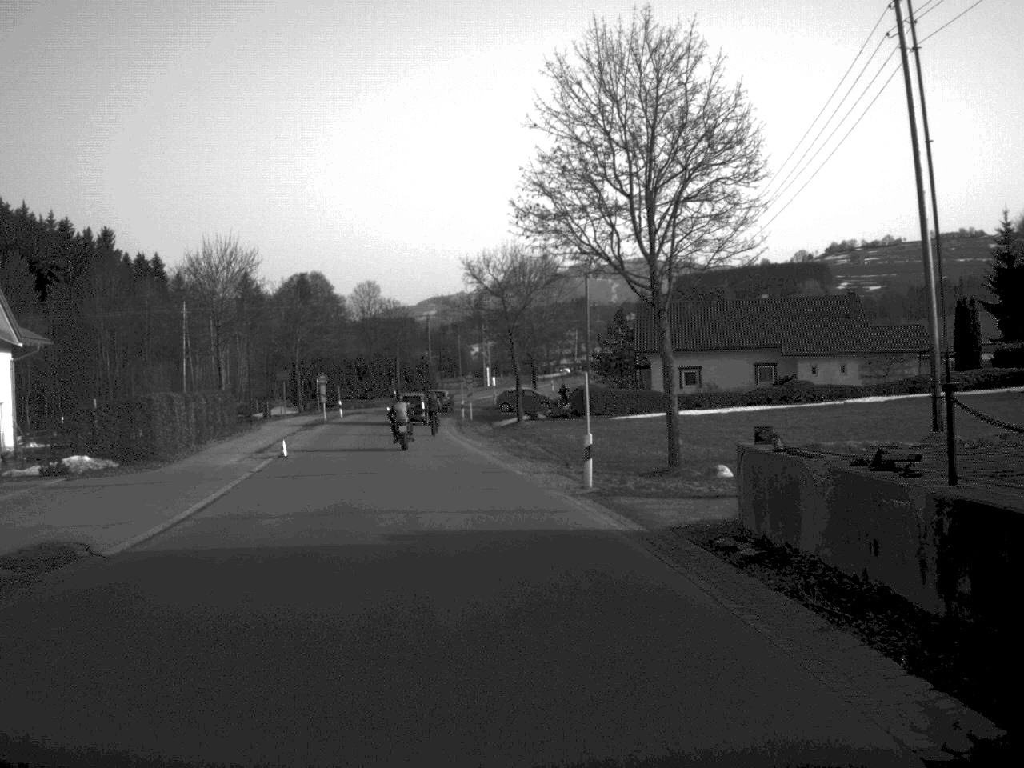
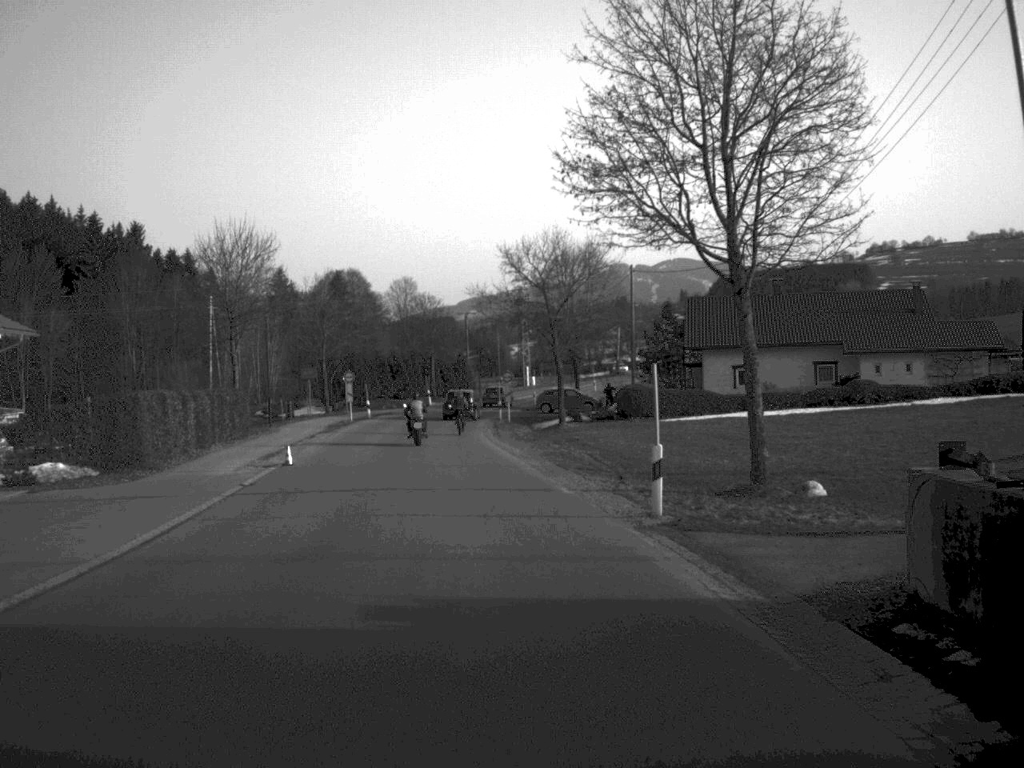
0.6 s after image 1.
(-0.1, +5.3) m; -2°
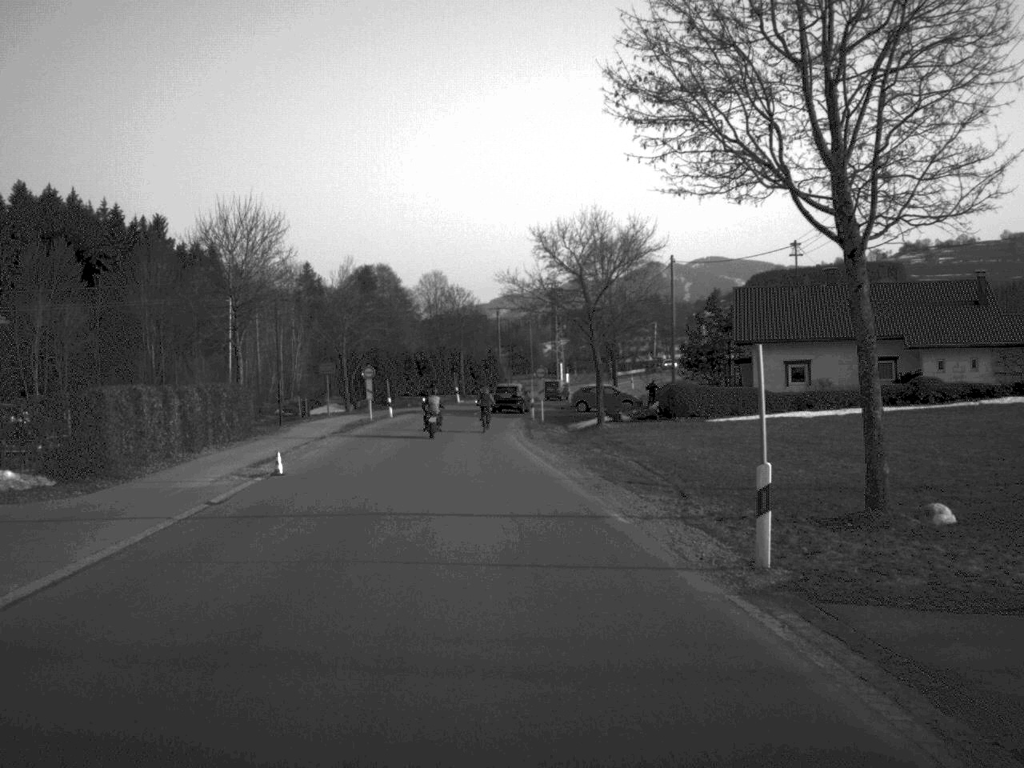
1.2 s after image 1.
(-0.1, +5.4) m; -1°
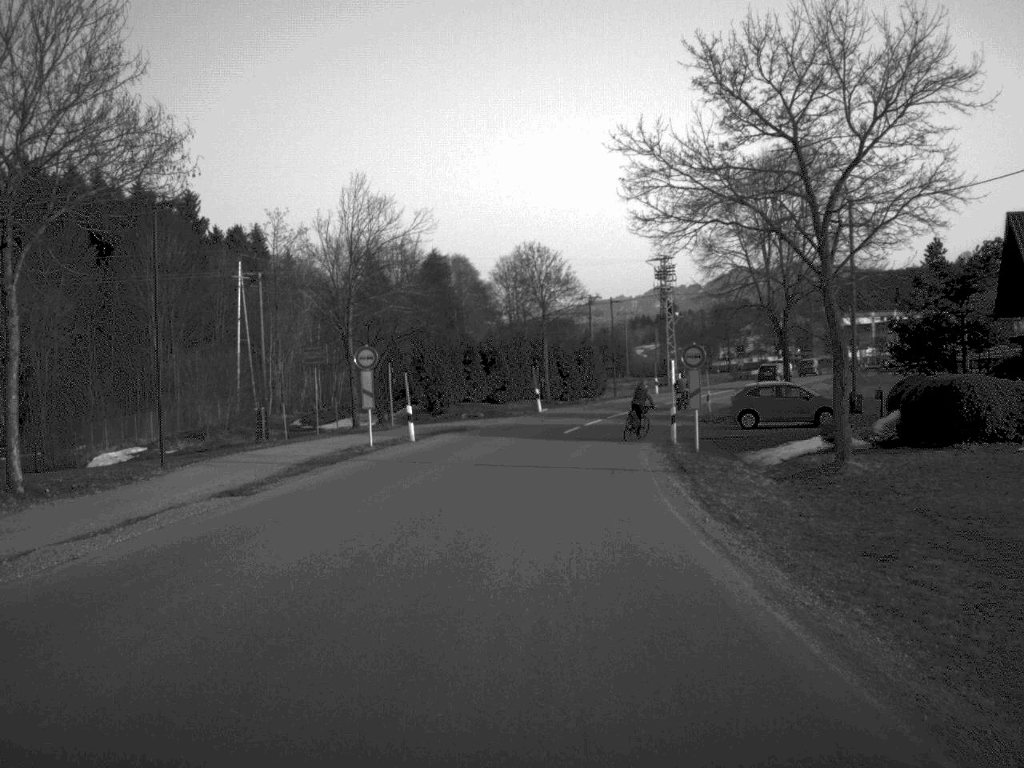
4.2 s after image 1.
(-1.2, +29.5) m; -4°
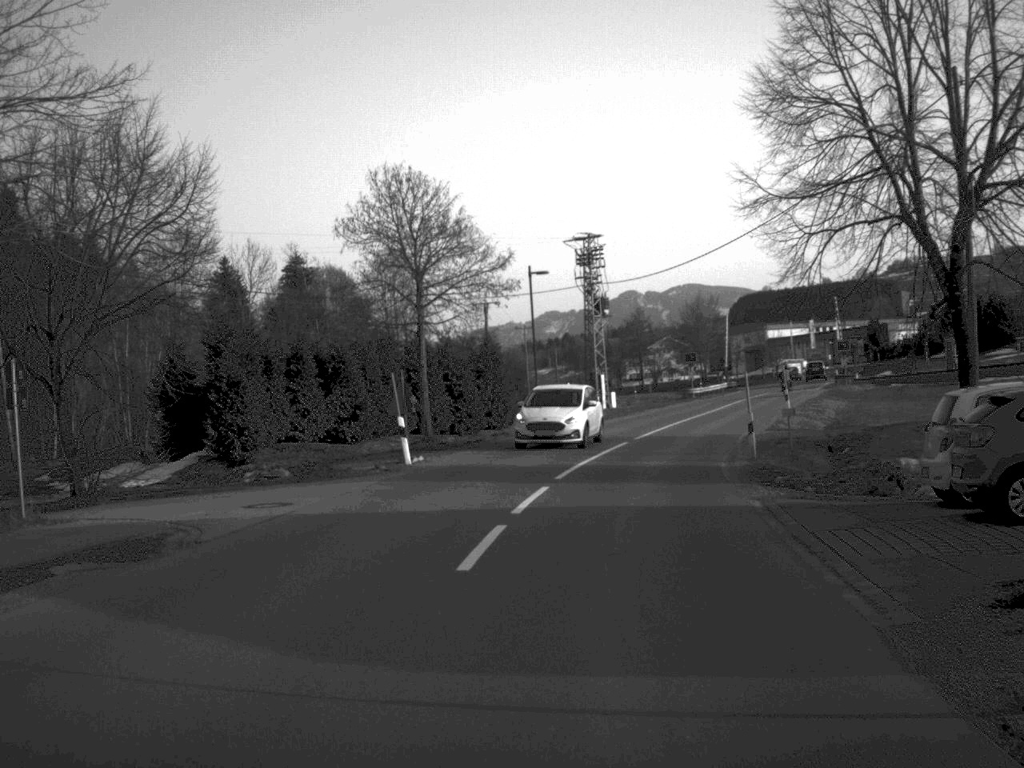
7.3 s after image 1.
(+0.7, +28.8) m; +5°
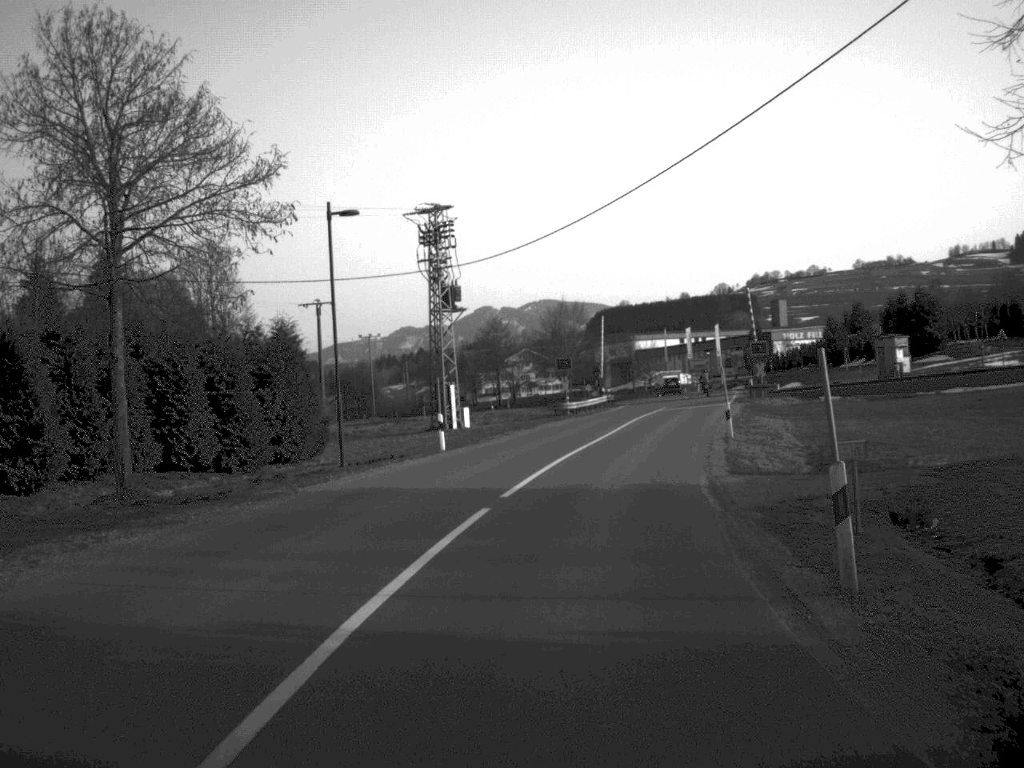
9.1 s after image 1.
(+1.1, +17.9) m; +6°
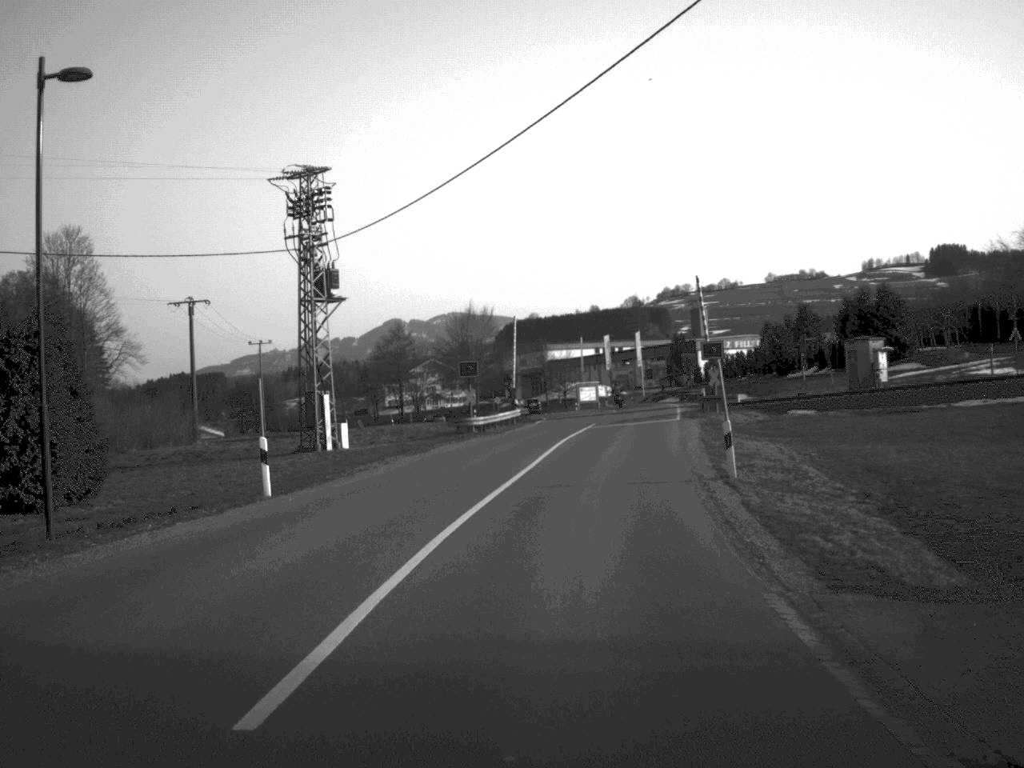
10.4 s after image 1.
(+0.4, +13.0) m; +4°
